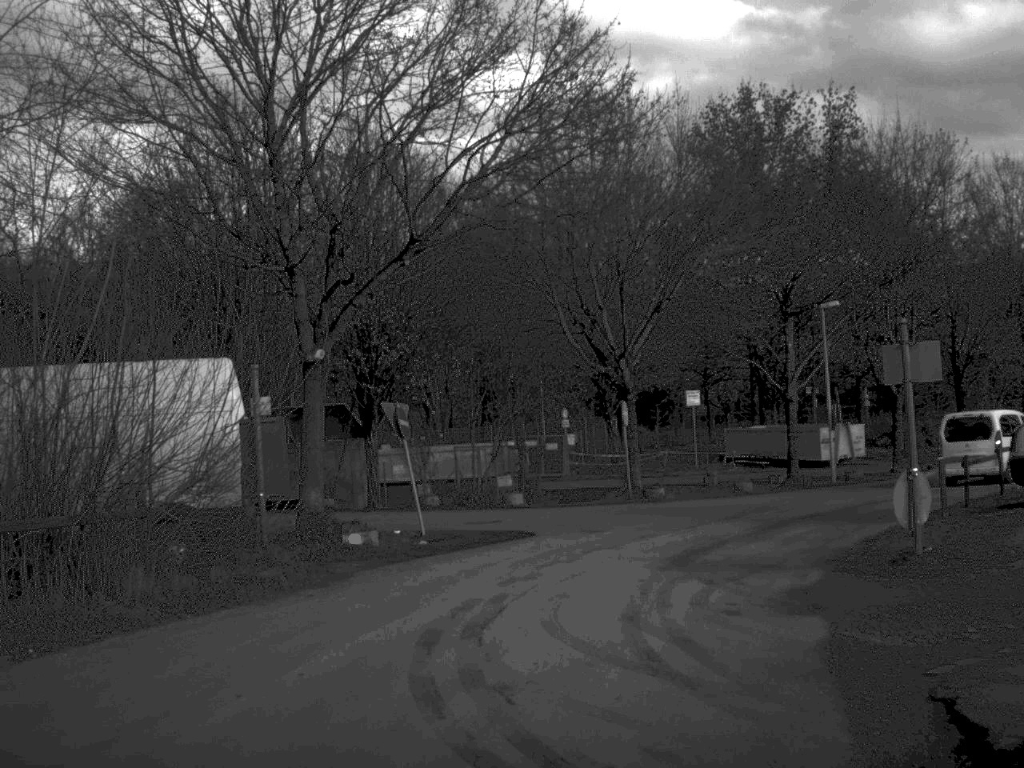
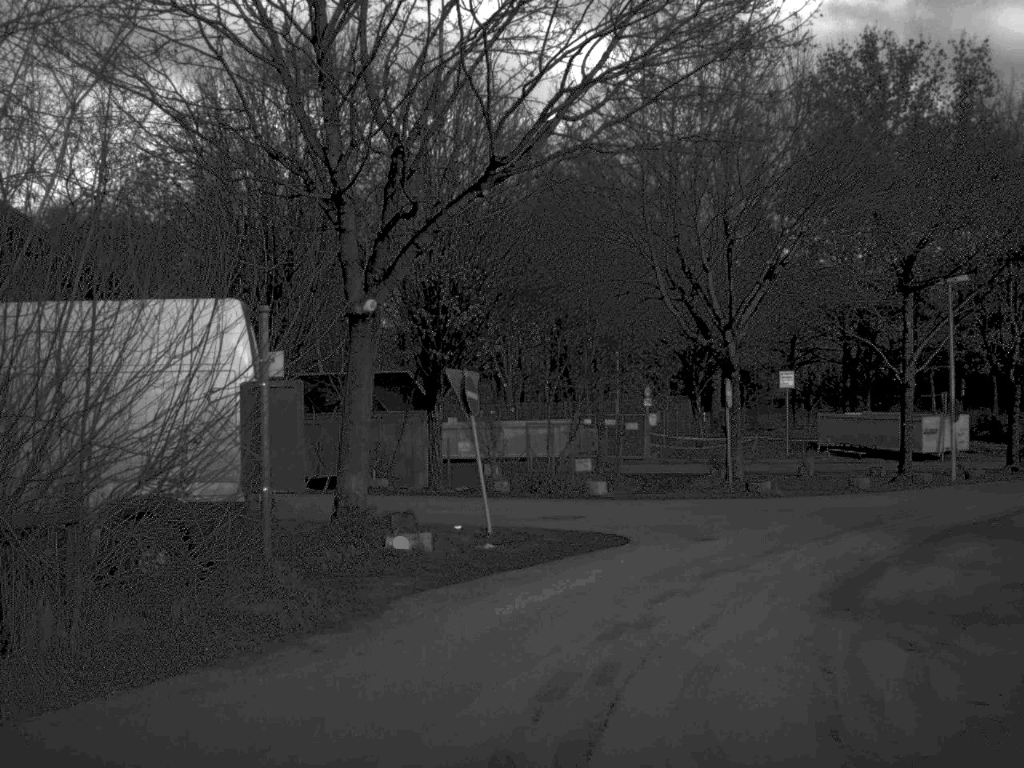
(-0.2, +4.2) m; -3°
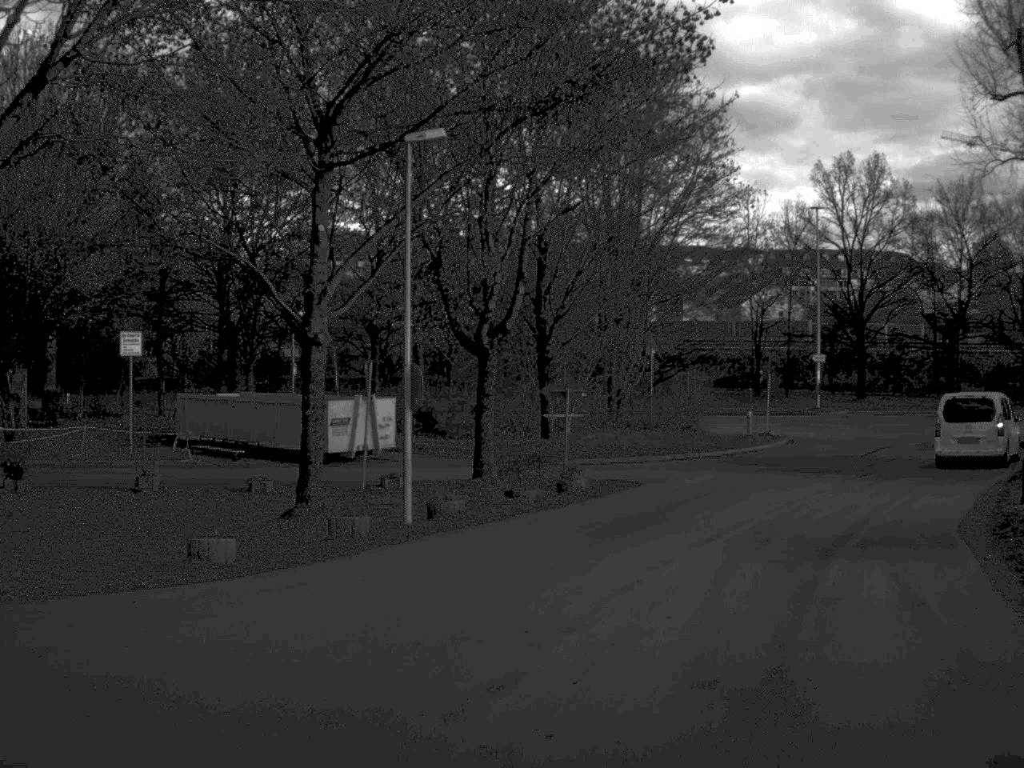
(+3.6, +15.2) m; +27°
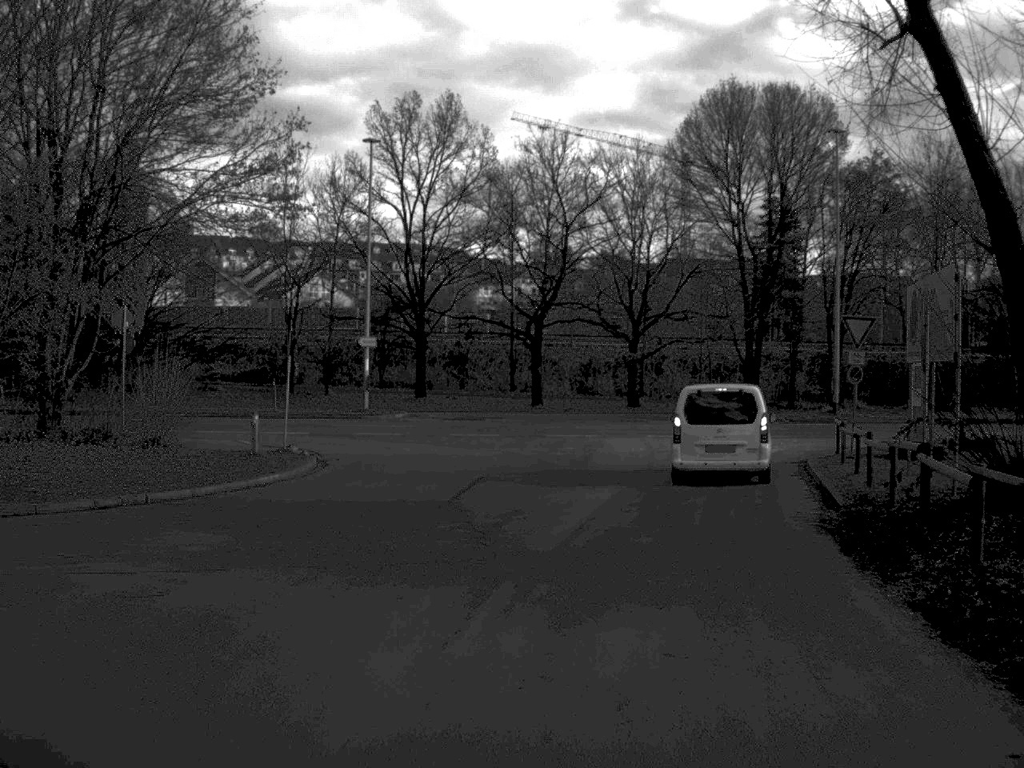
(+3.2, +16.6) m; +20°
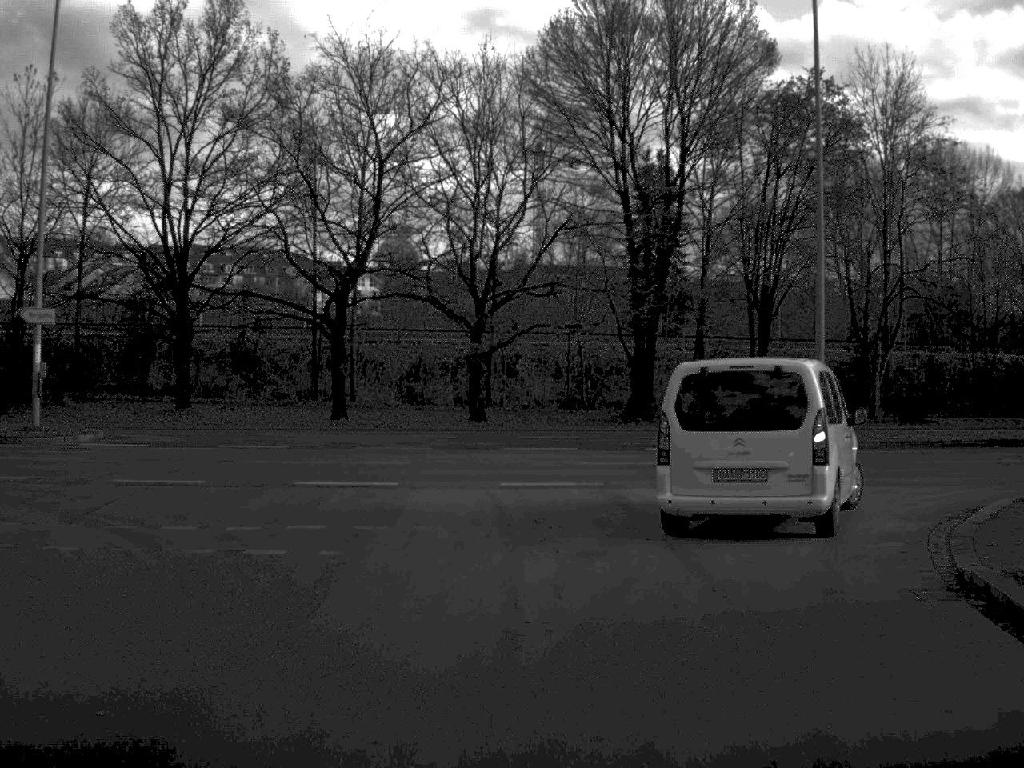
(+1.5, +18.9) m; +6°
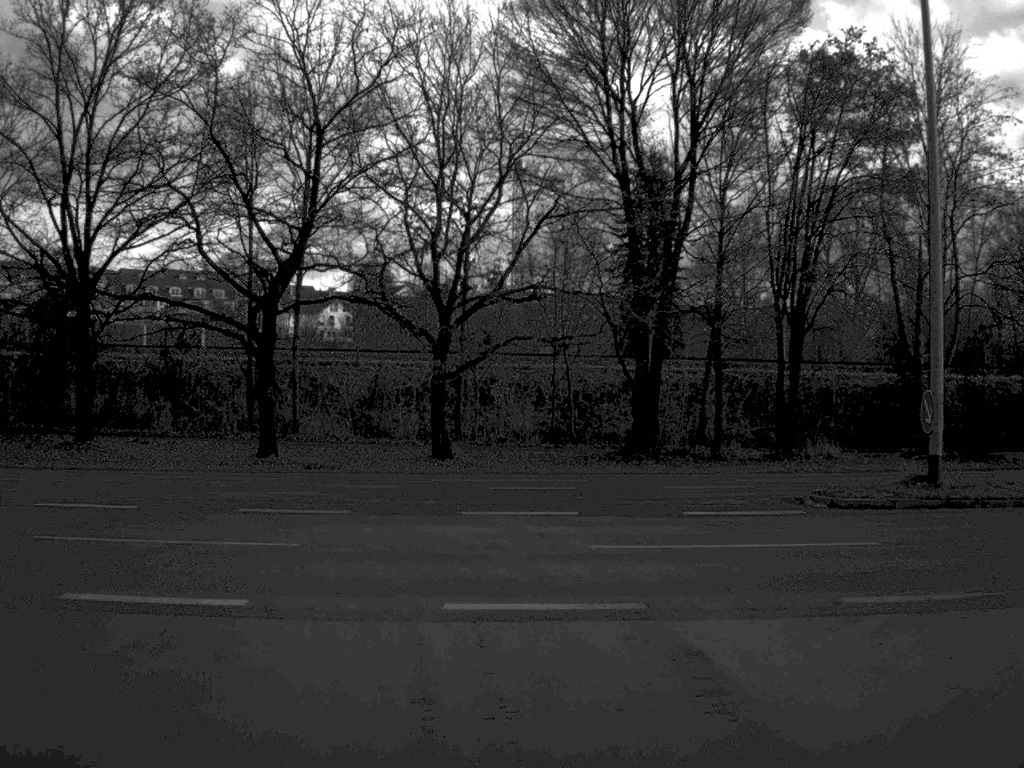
(+0.1, +9.0) m; +1°
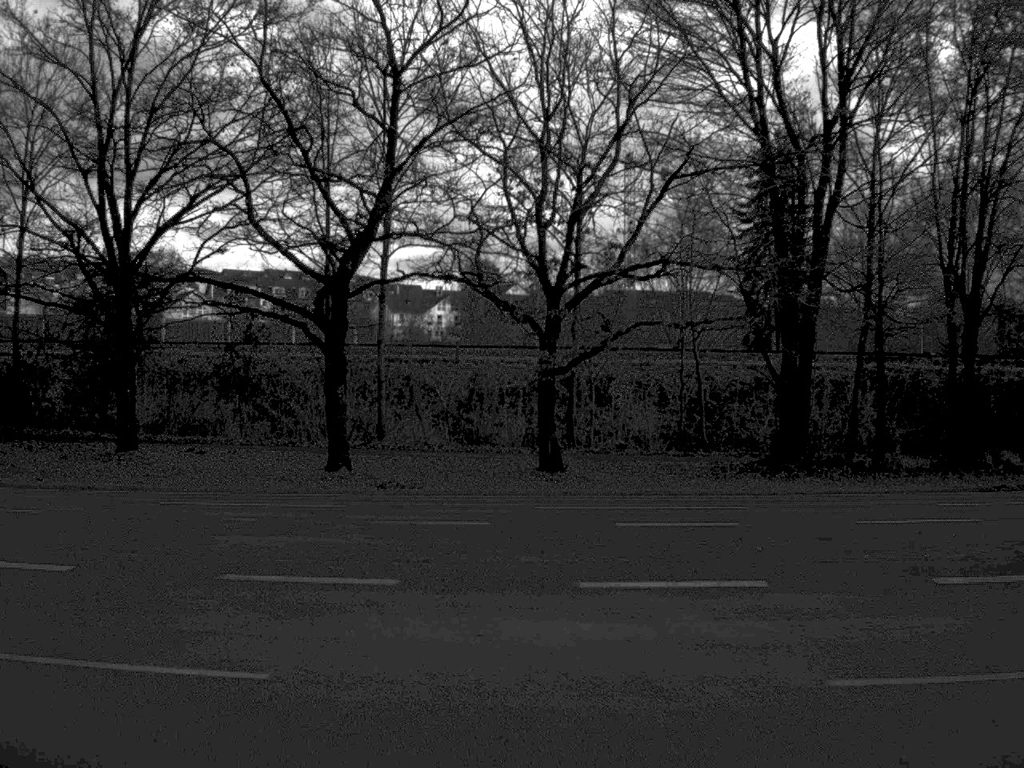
(-0.2, +6.3) m; -5°
